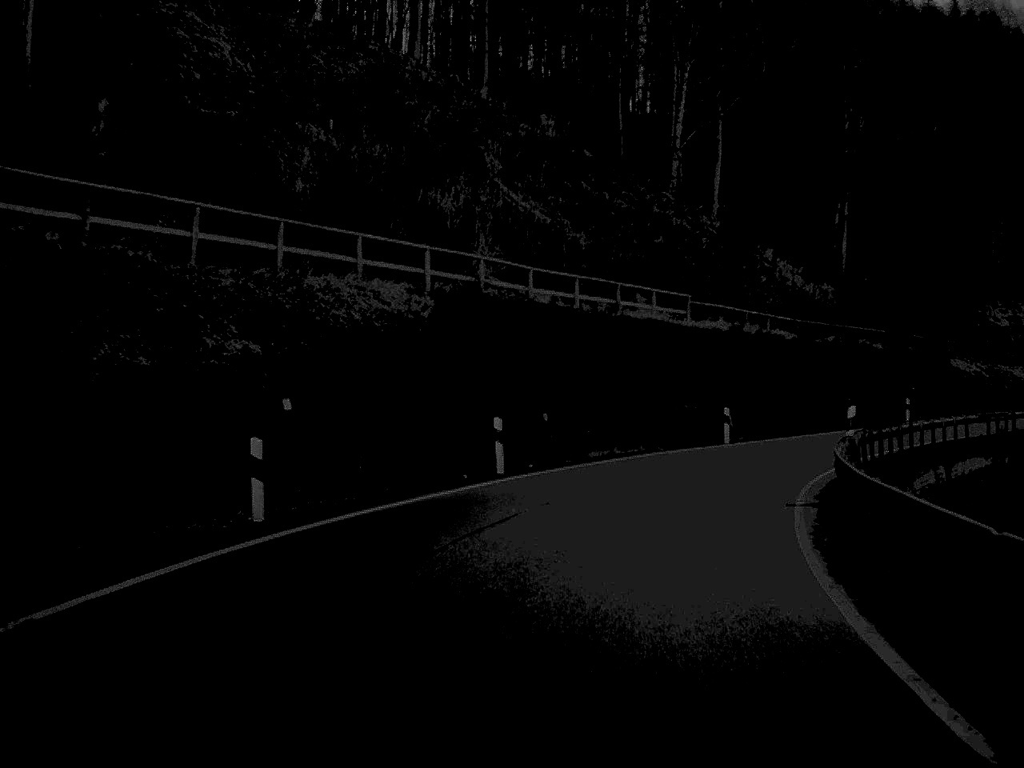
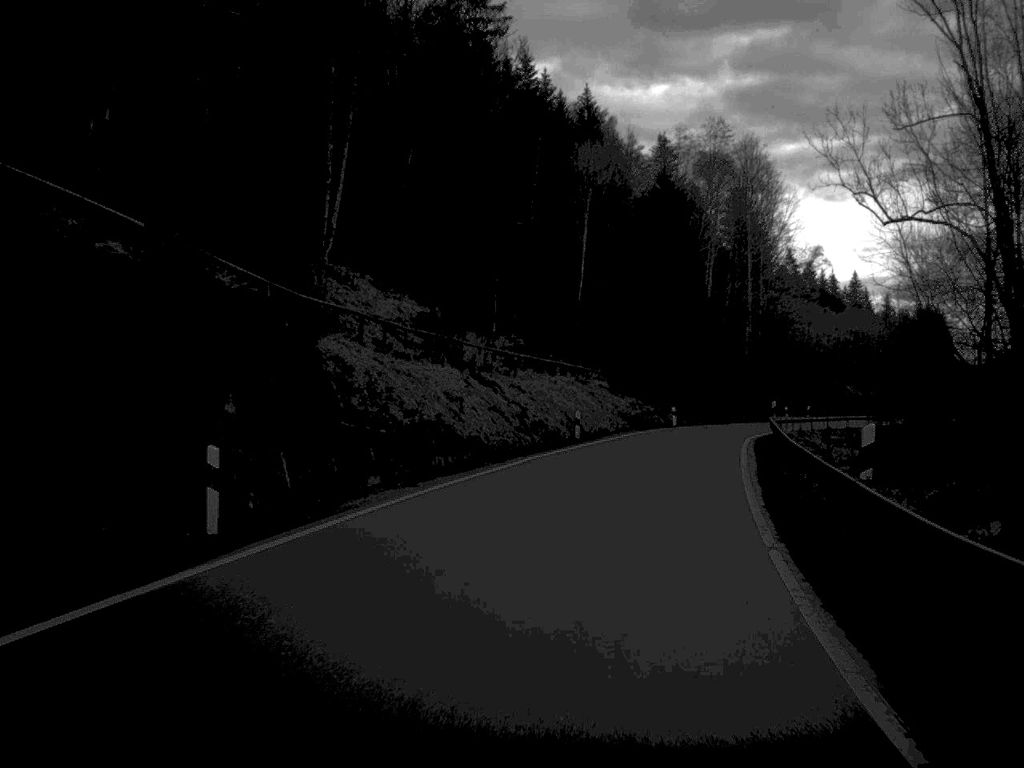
(+10.9, +38.2) m; +32°
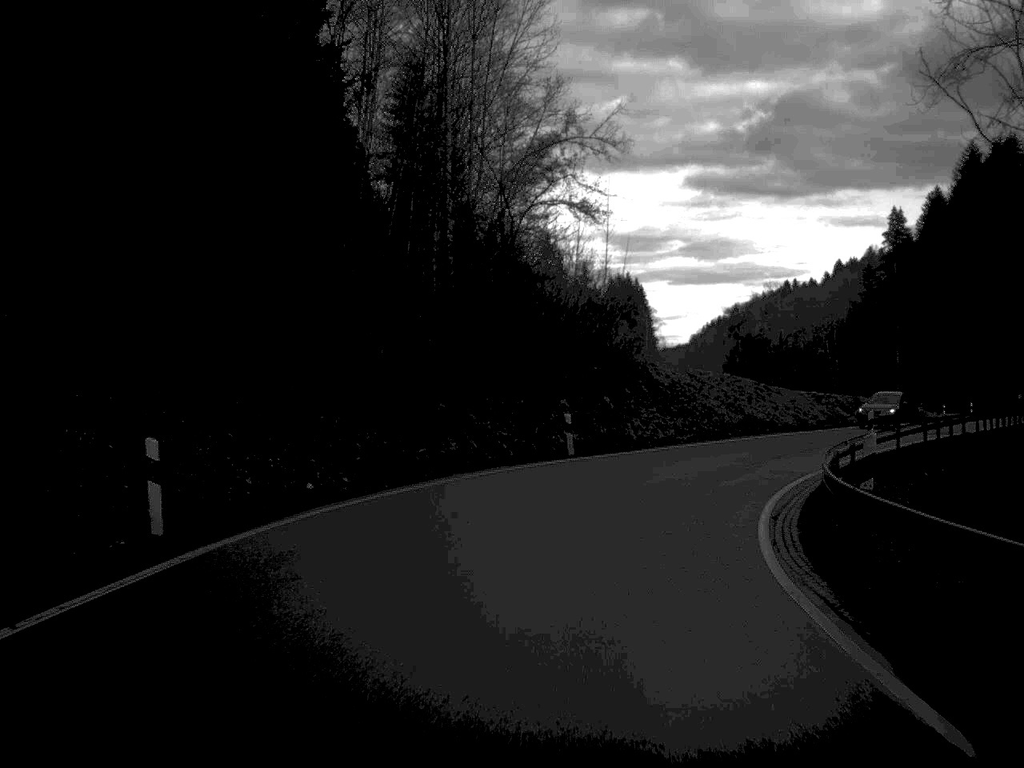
(+7.6, +54.3) m; +15°
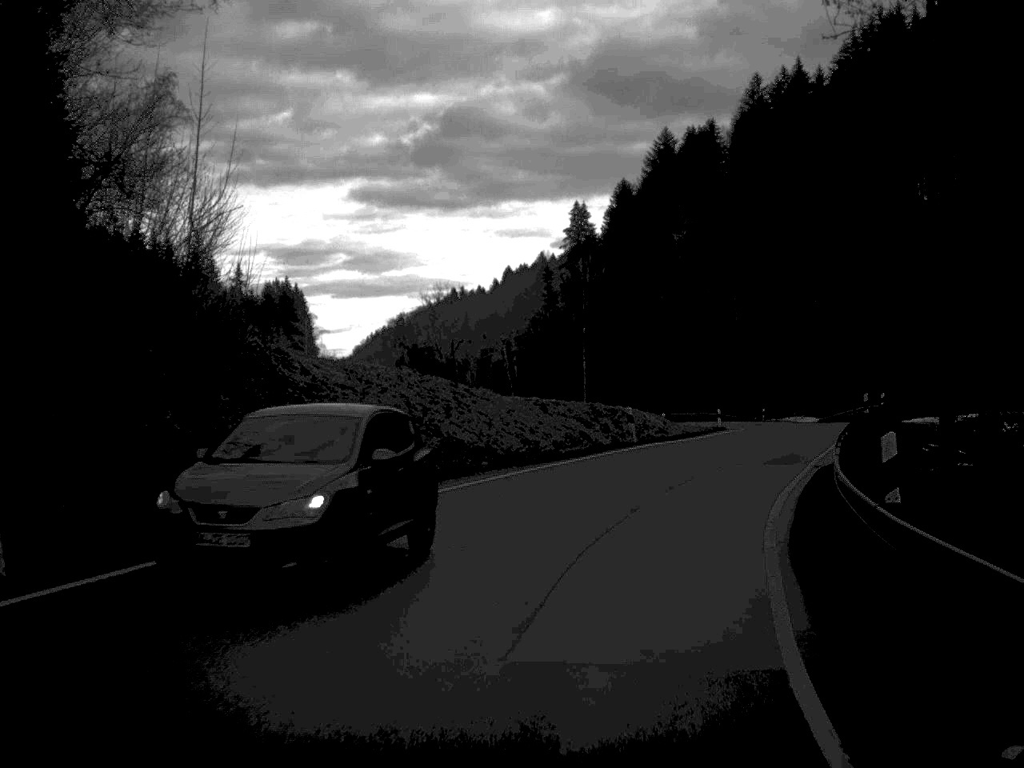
(+2.5, +19.9) m; +15°
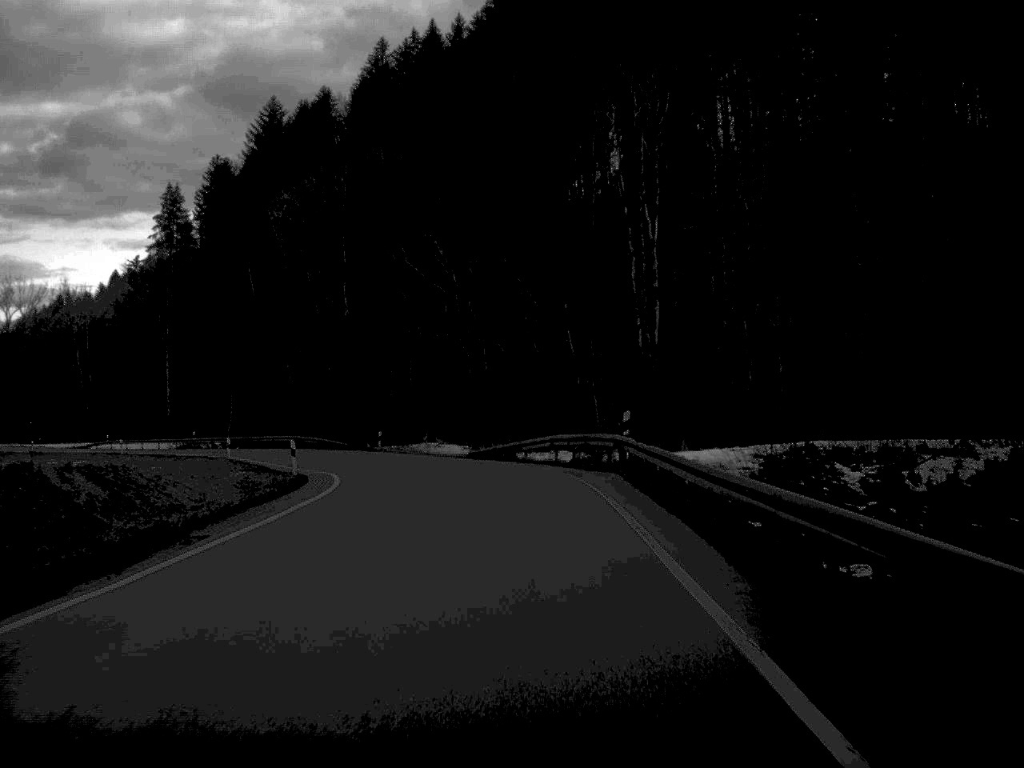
(+5.6, +31.2) m; +16°
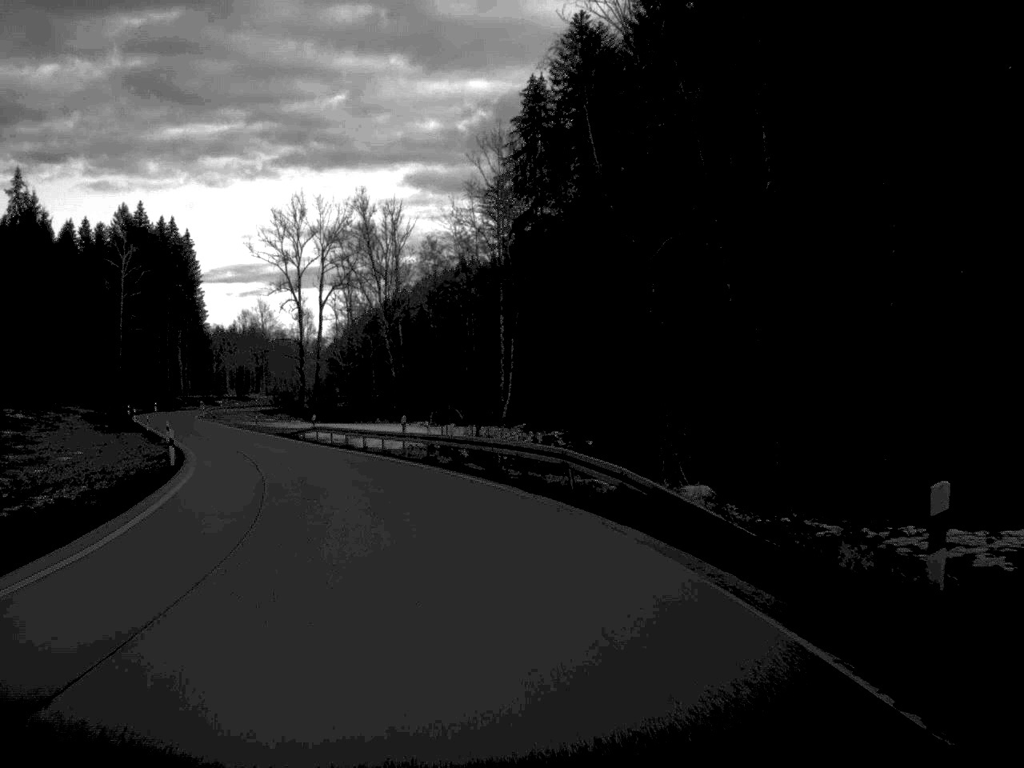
(-7.2, +54.4) m; -20°
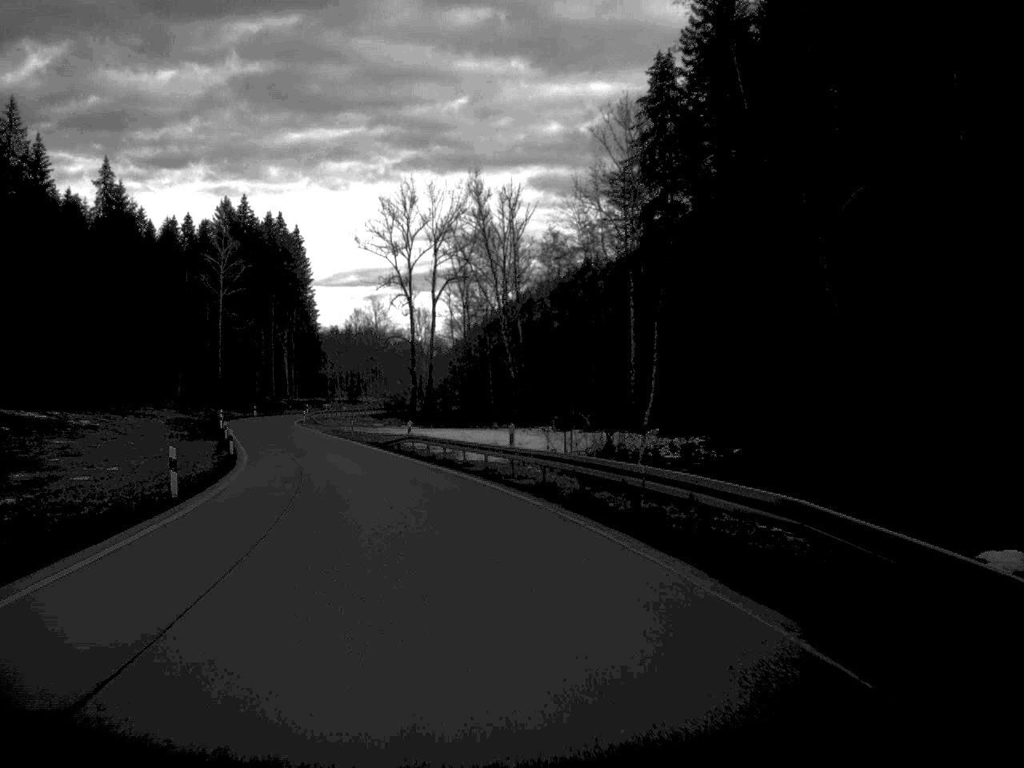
(-0.5, +10.8) m; -6°
